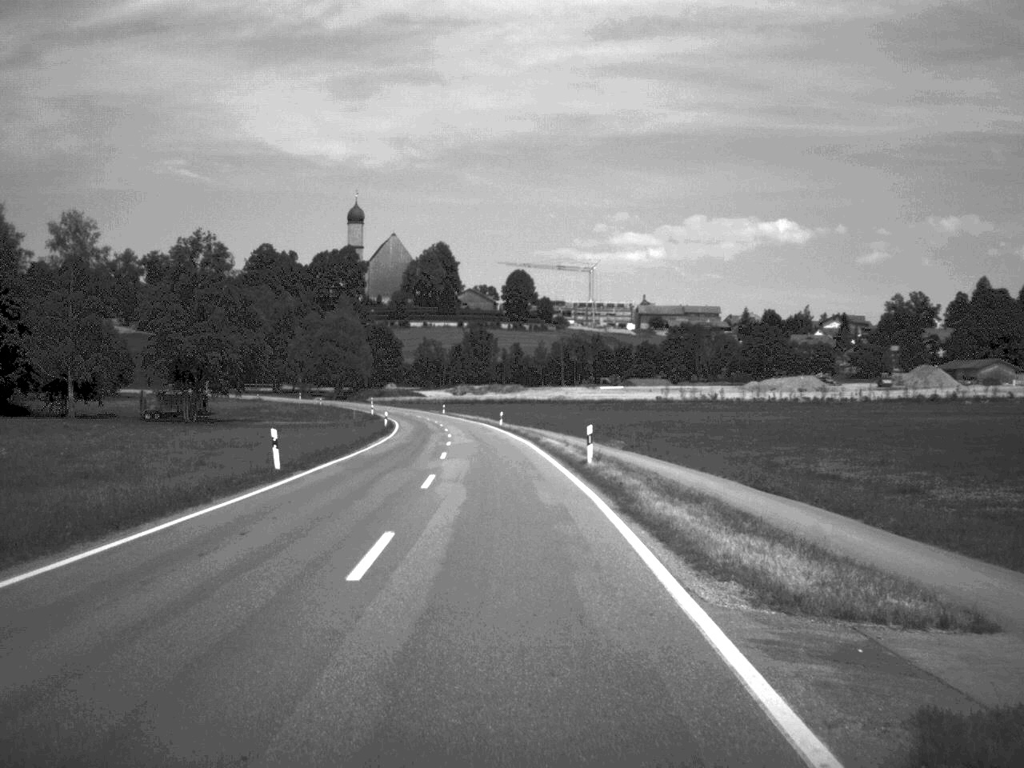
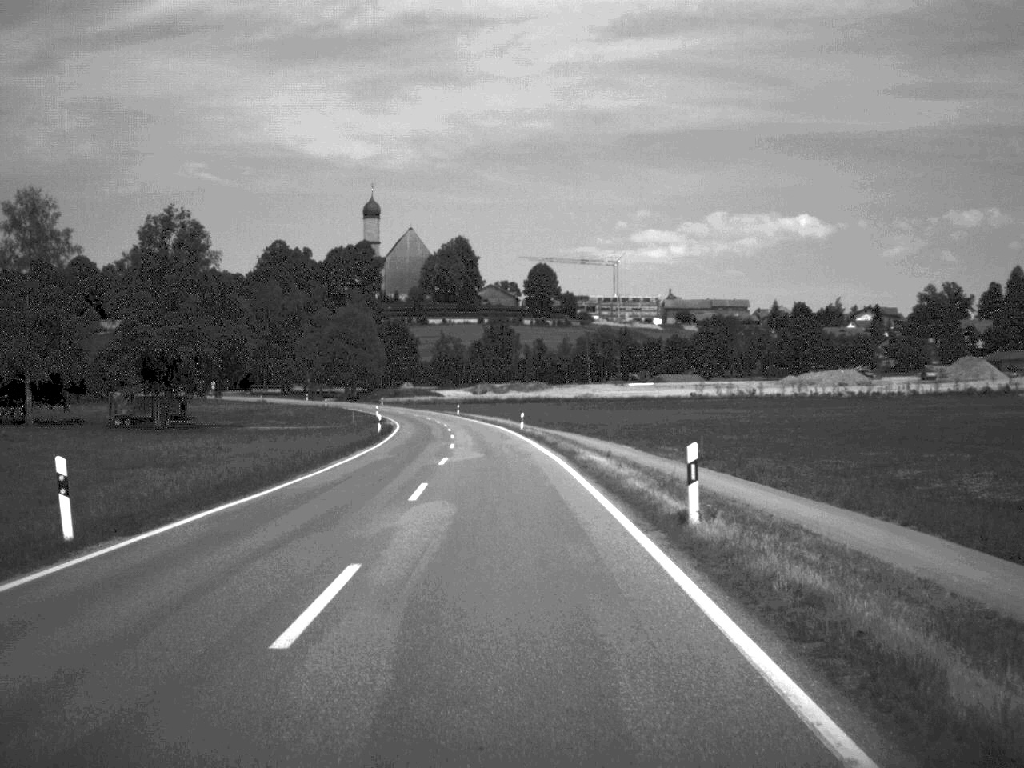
(-0.1, +15.2) m; -1°
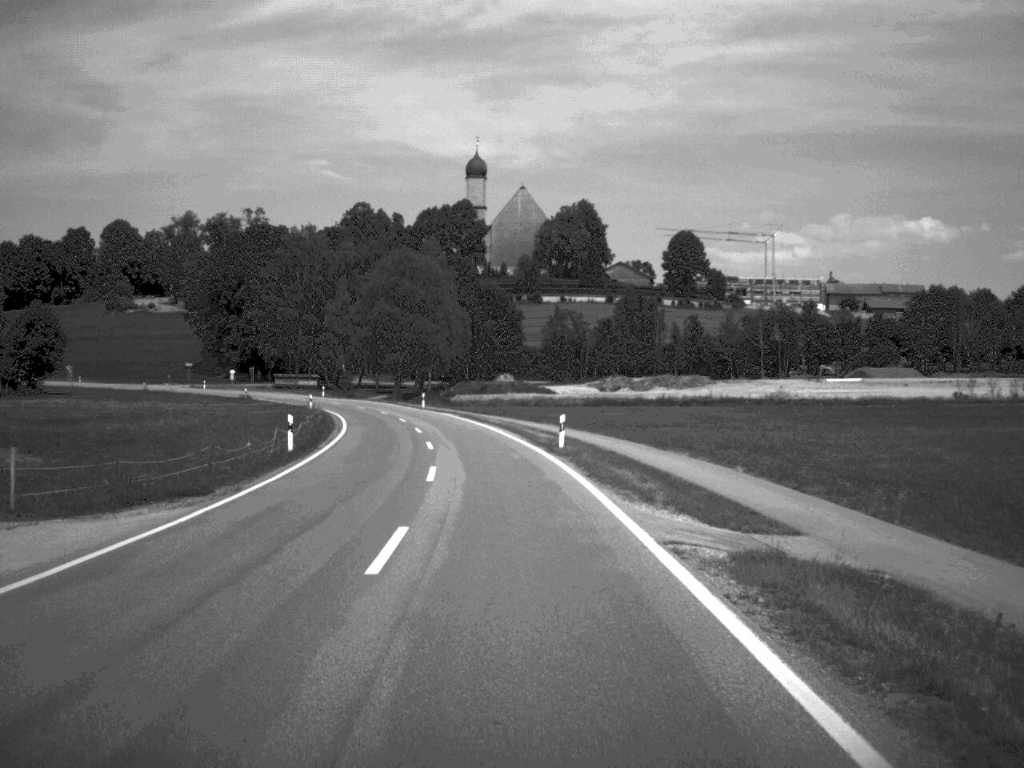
(-3.7, +79.3) m; -6°
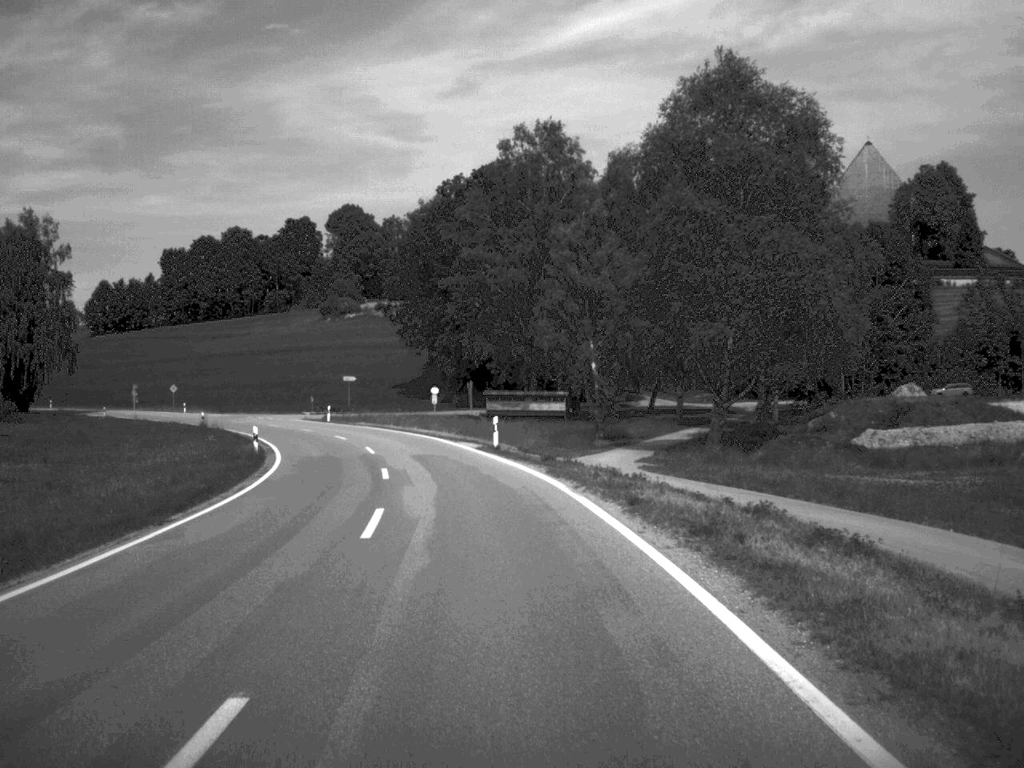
(-8.4, +79.4) m; -14°
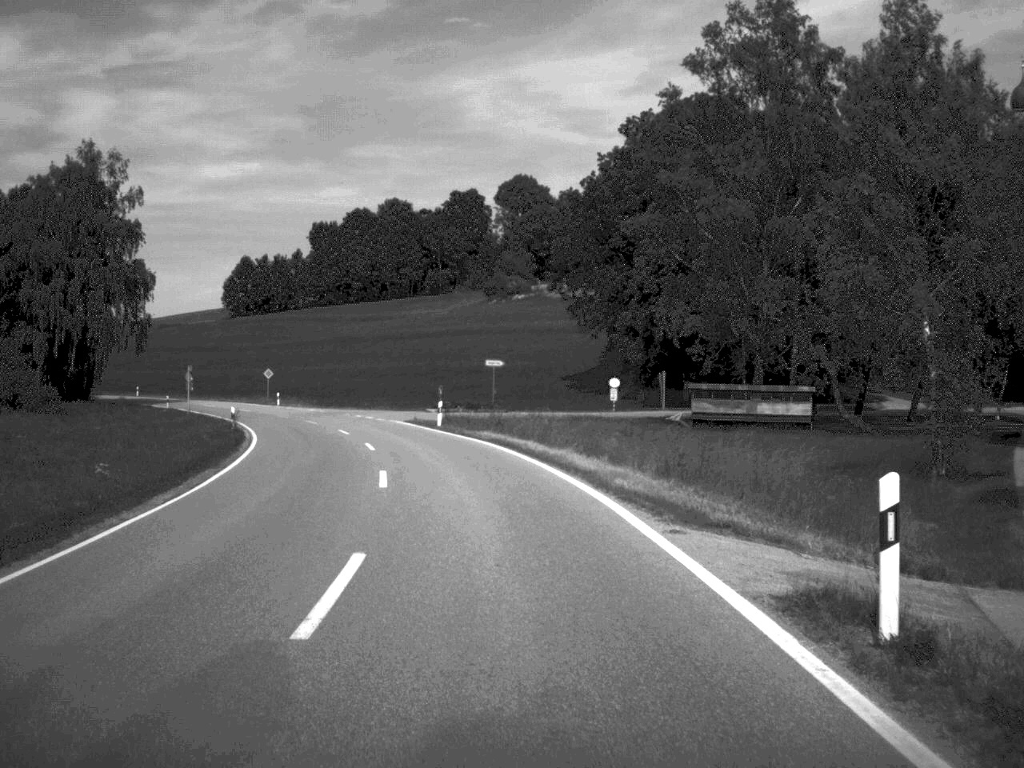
(-2.1, +30.4) m; -8°
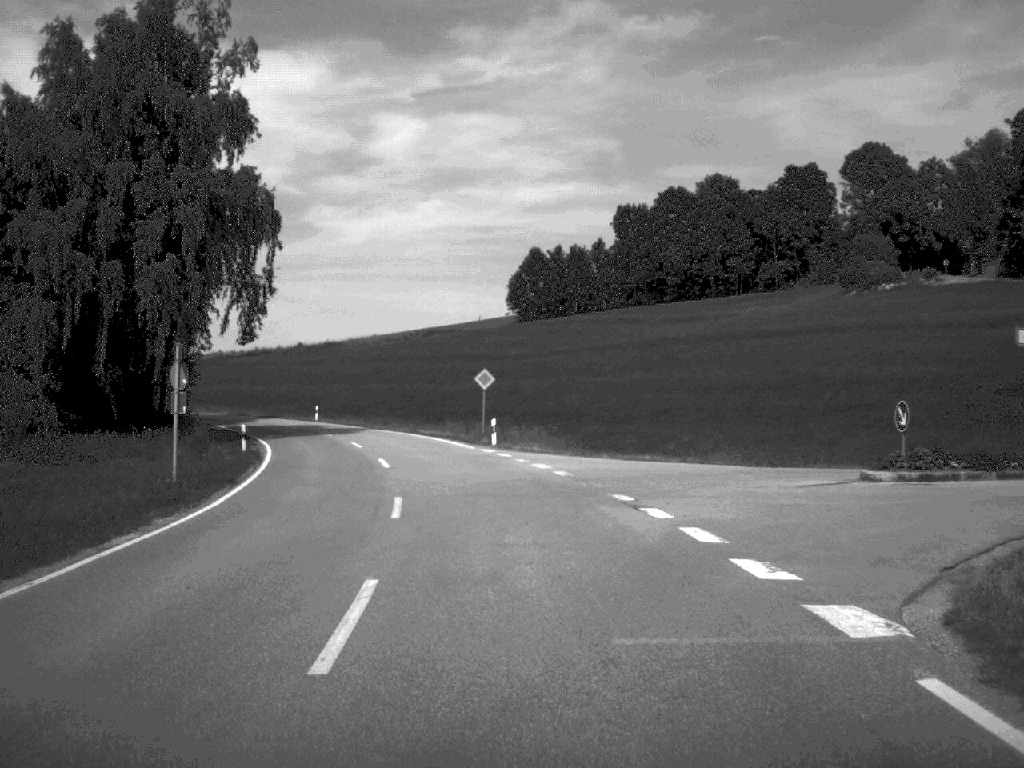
(-6.0, +48.2) m; -14°
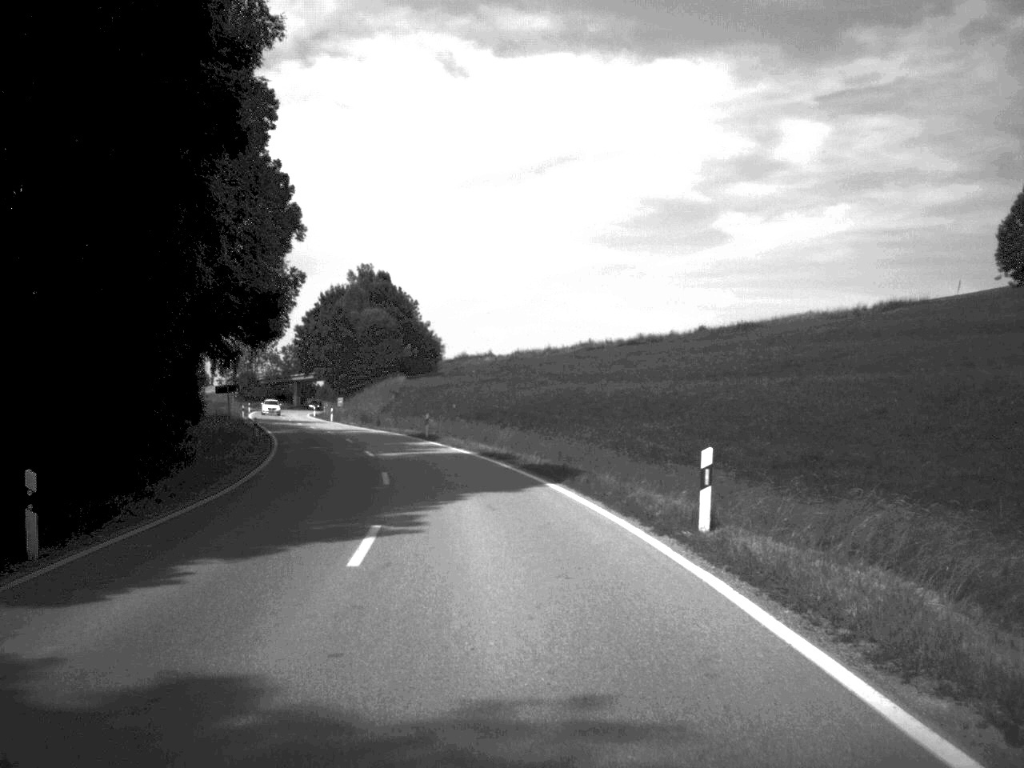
(-10.4, +64.7) m; -19°
